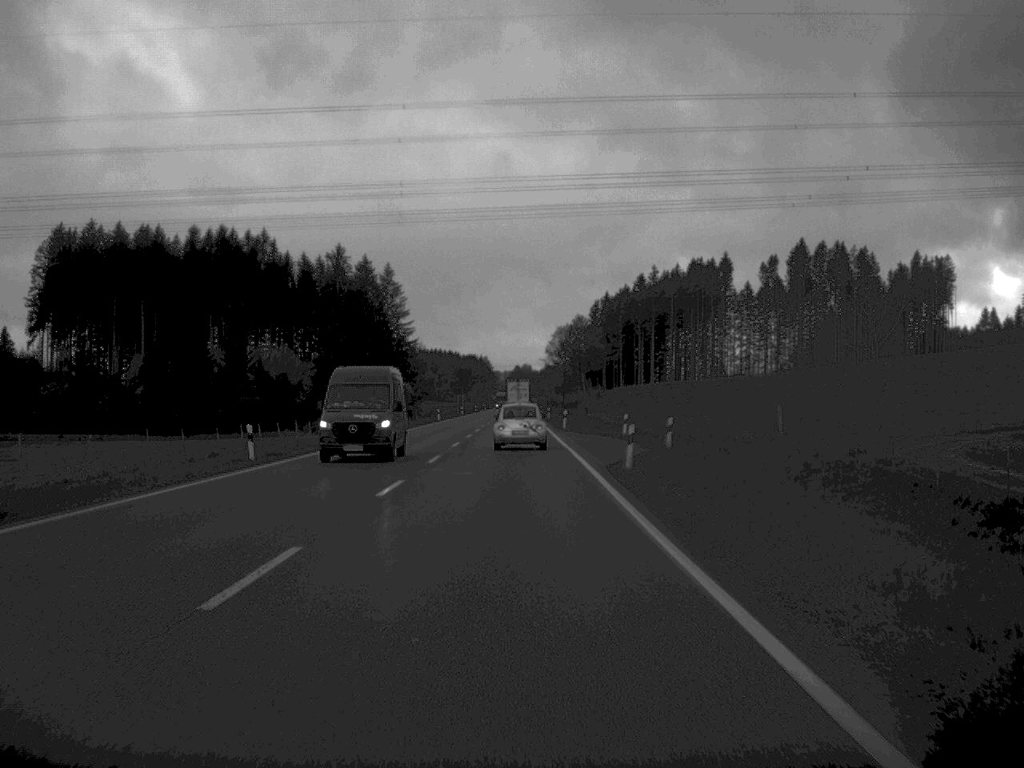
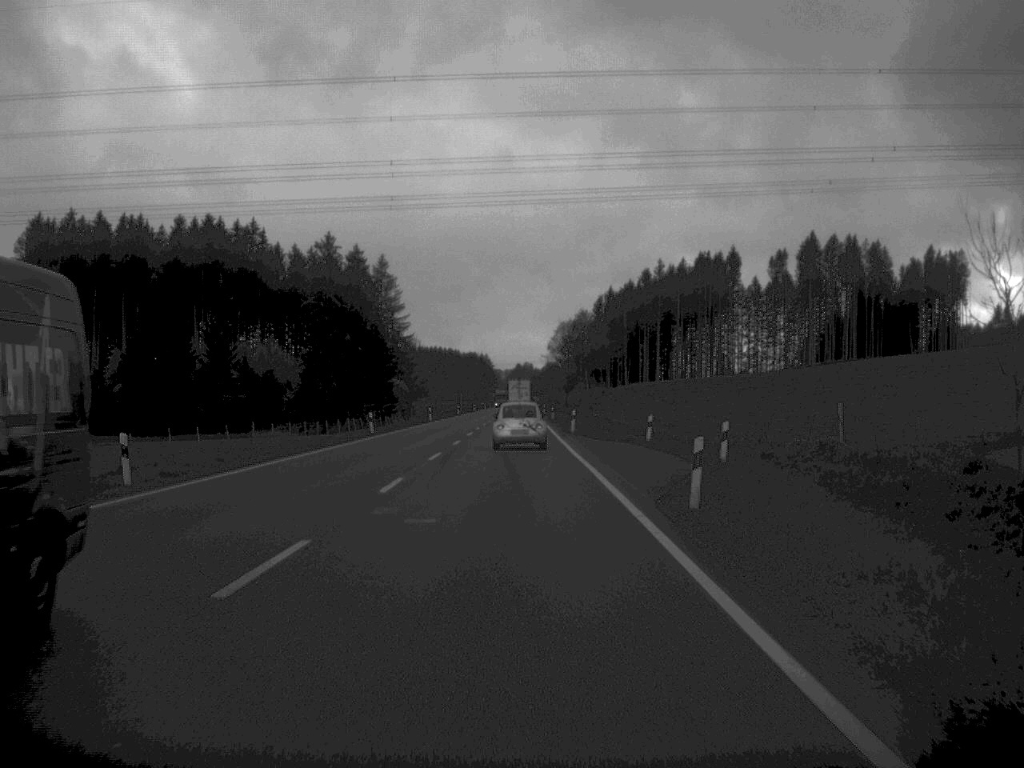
(0.0, +11.3) m; 0°
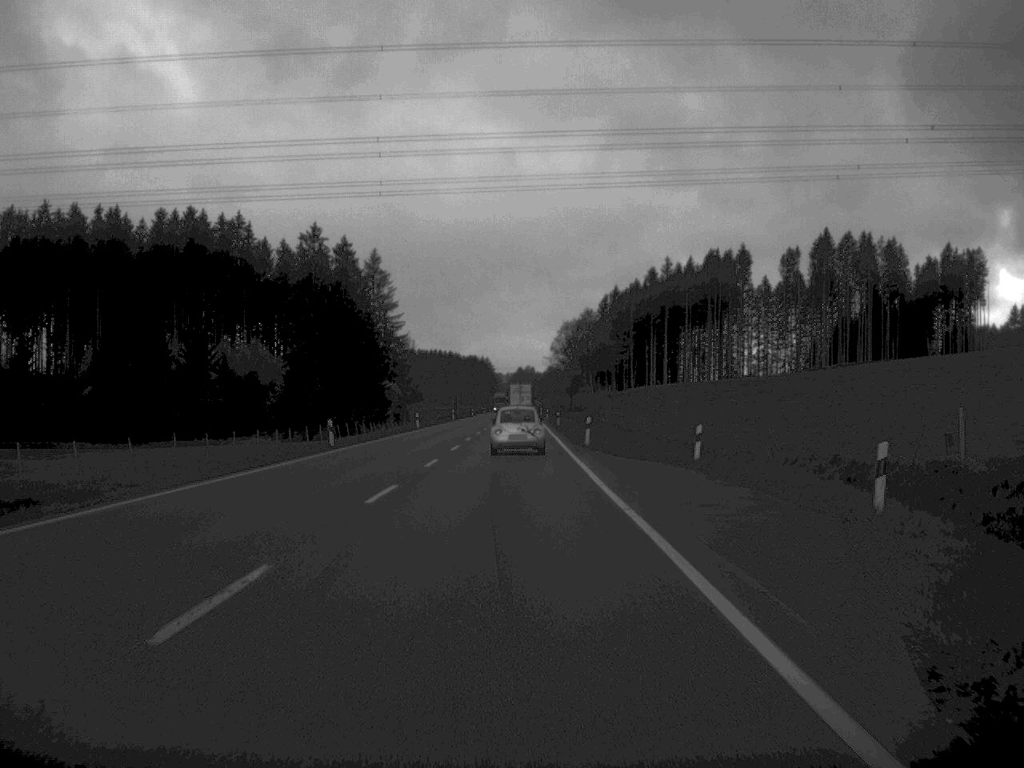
(0.0, +13.4) m; 0°
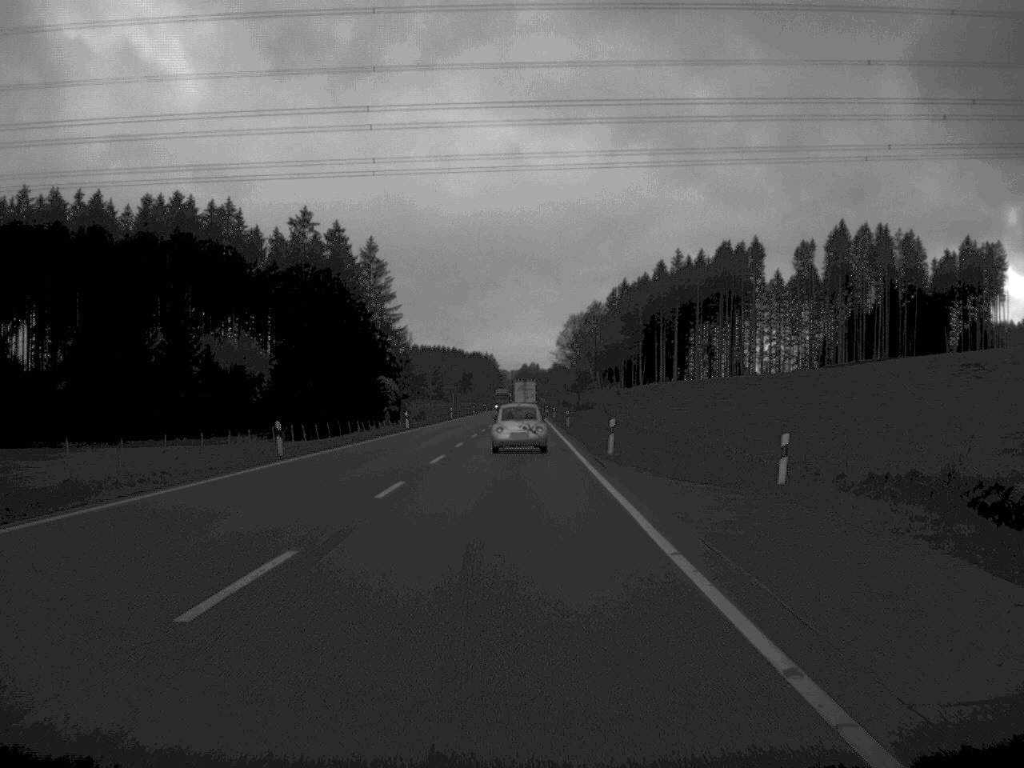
(0.0, +11.2) m; 0°
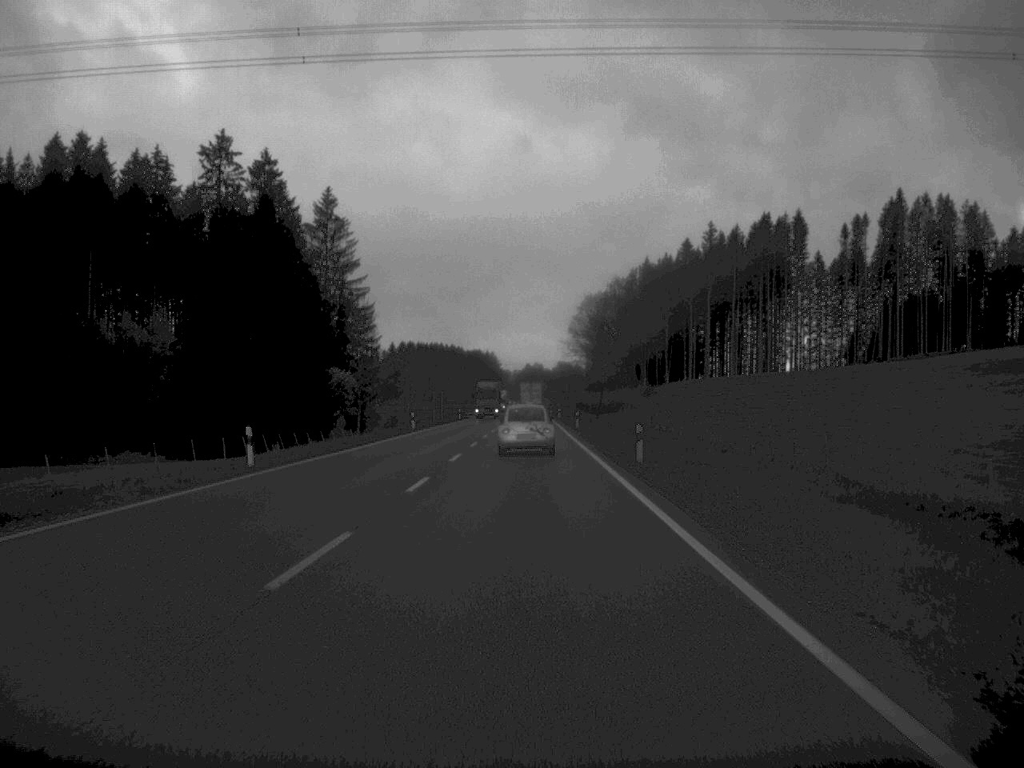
(-0.3, +45.8) m; 0°
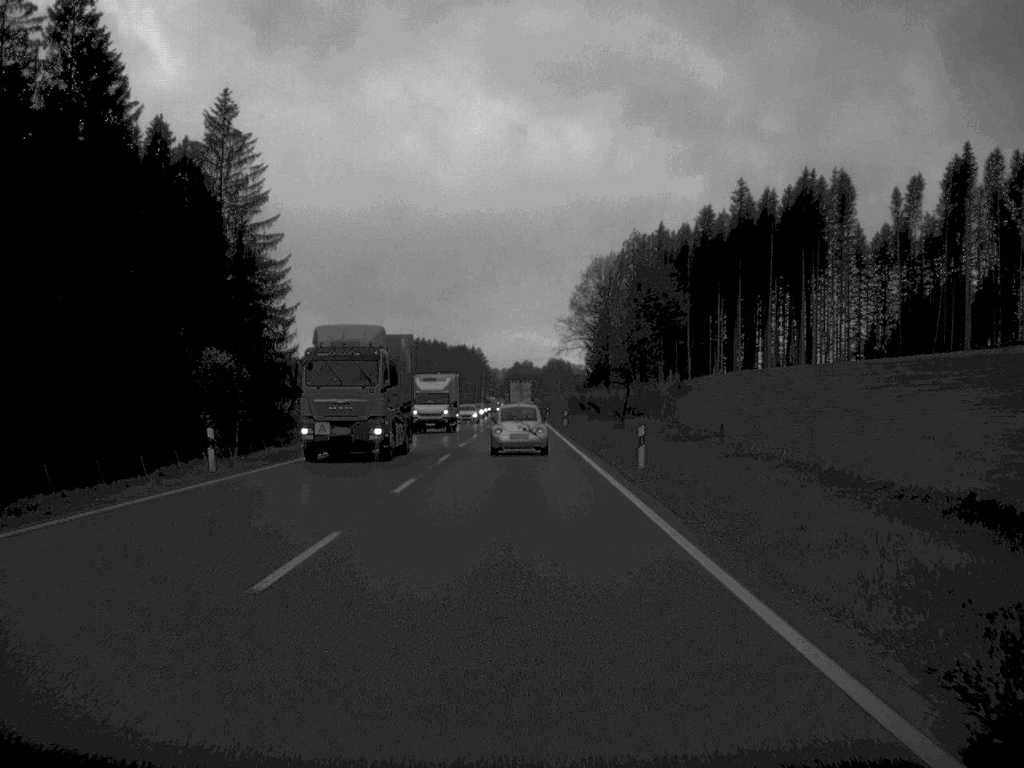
(+0.2, +47.3) m; 0°
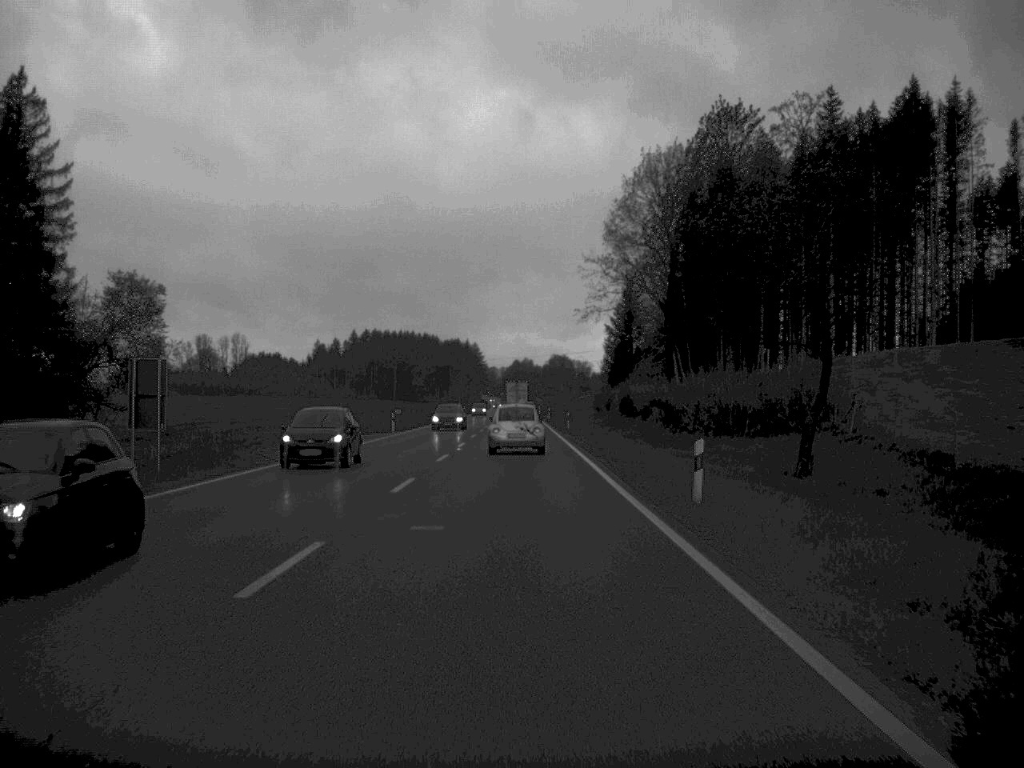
(-0.2, +59.3) m; 0°
